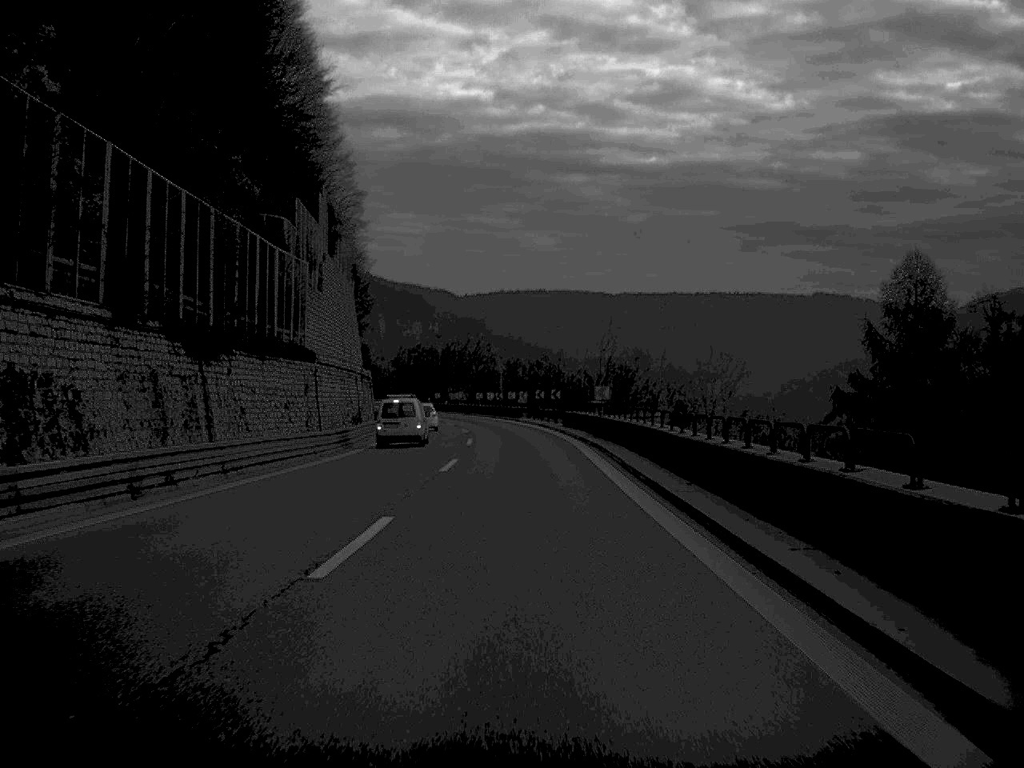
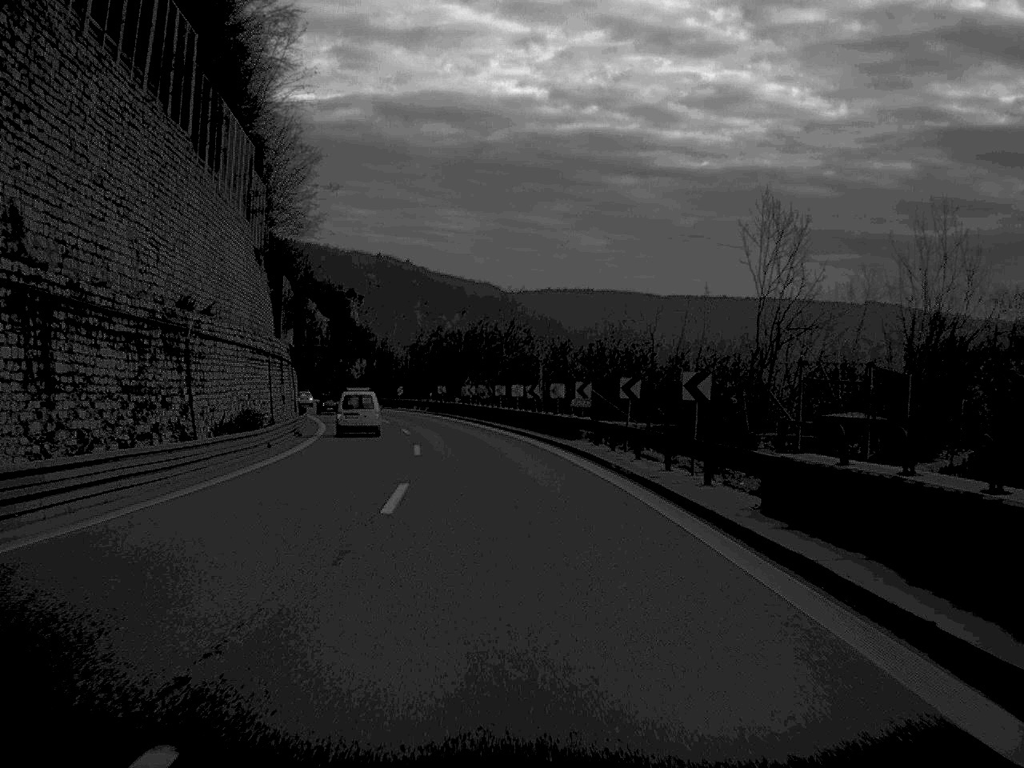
(-0.5, +47.5) m; -2°
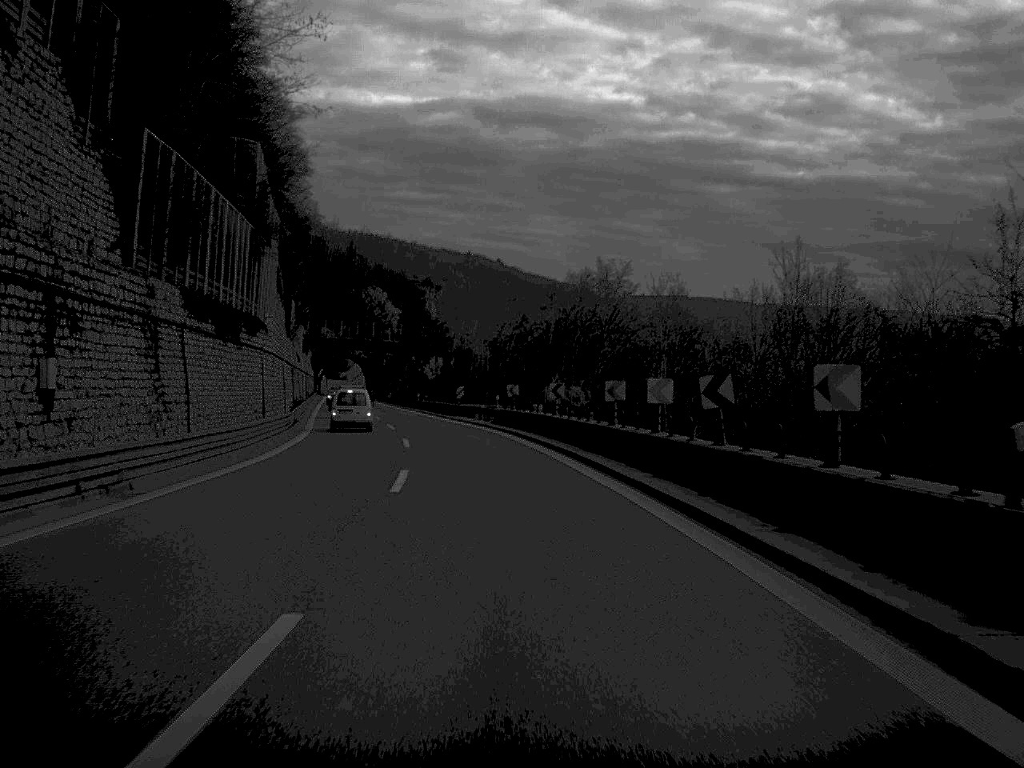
(-1.1, +31.8) m; -4°
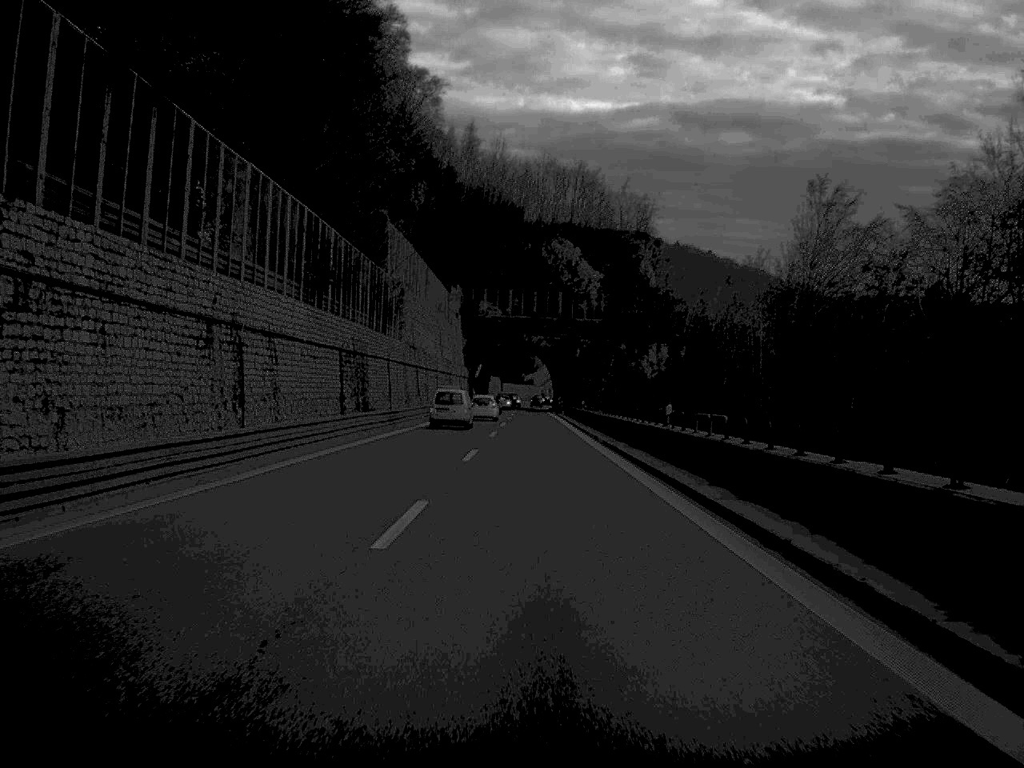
(-7.4, +79.0) m; -9°
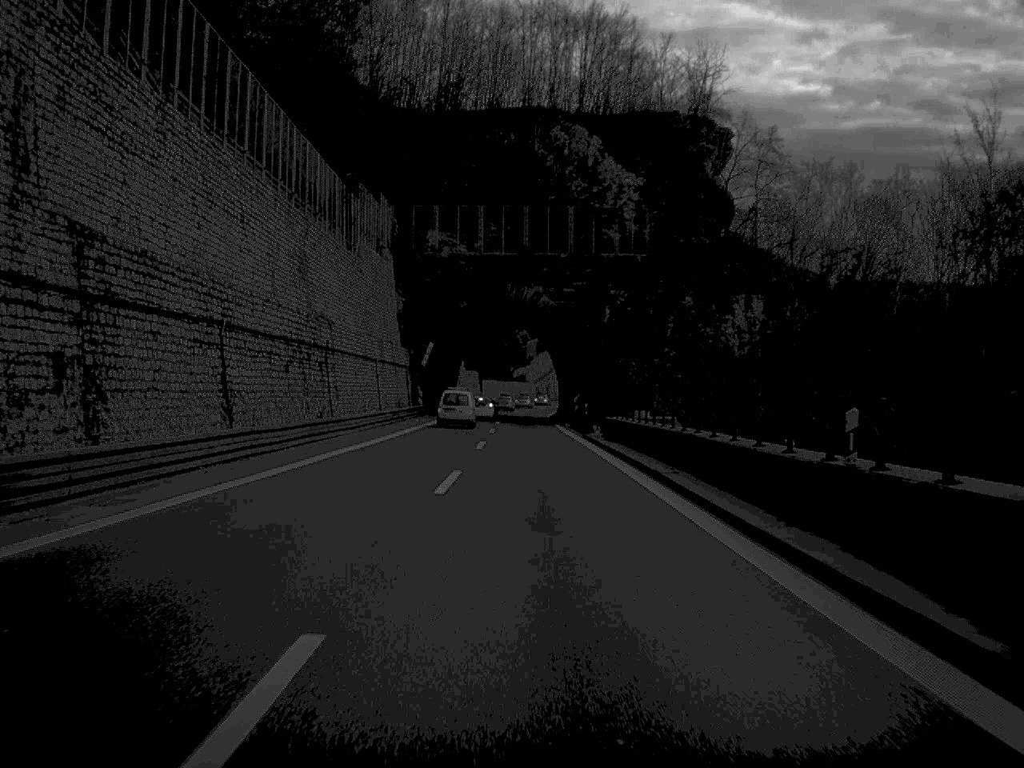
(+0.2, +64.1) m; 0°
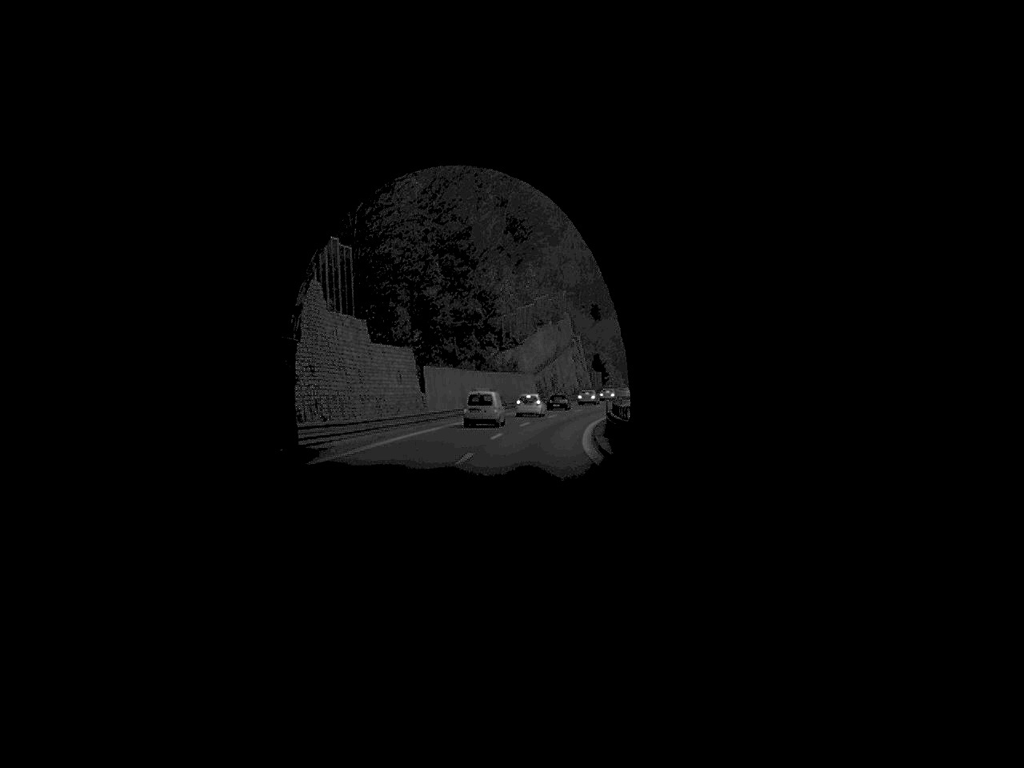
(0.0, +78.9) m; 0°
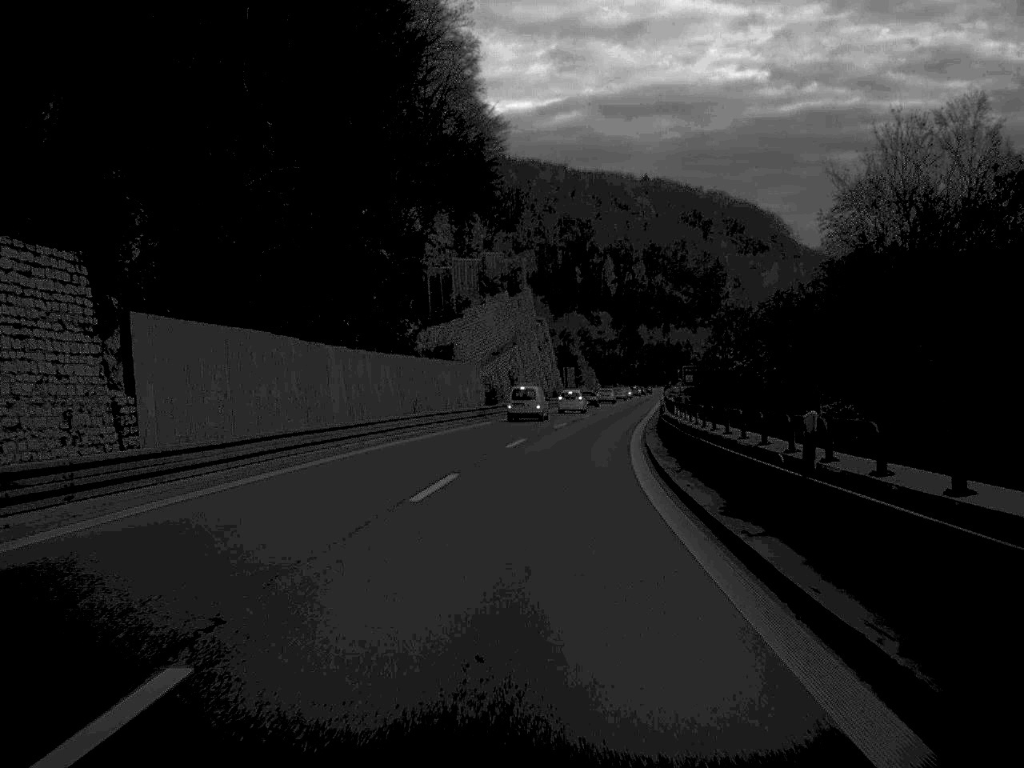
(+0.6, +46.6) m; +2°
